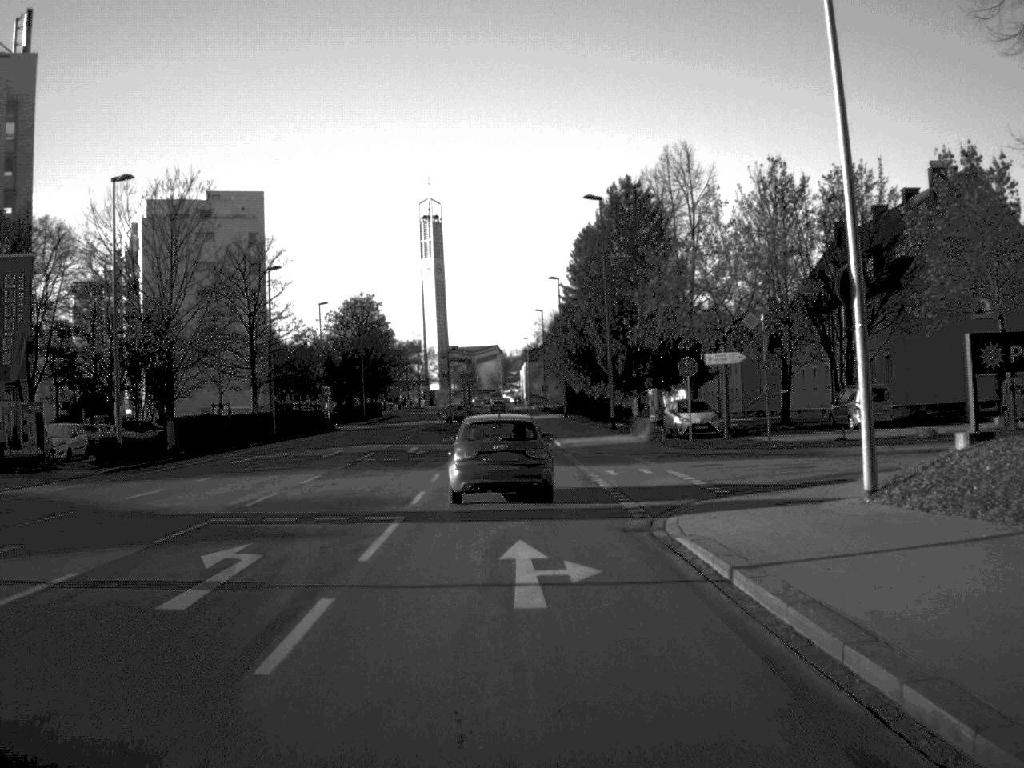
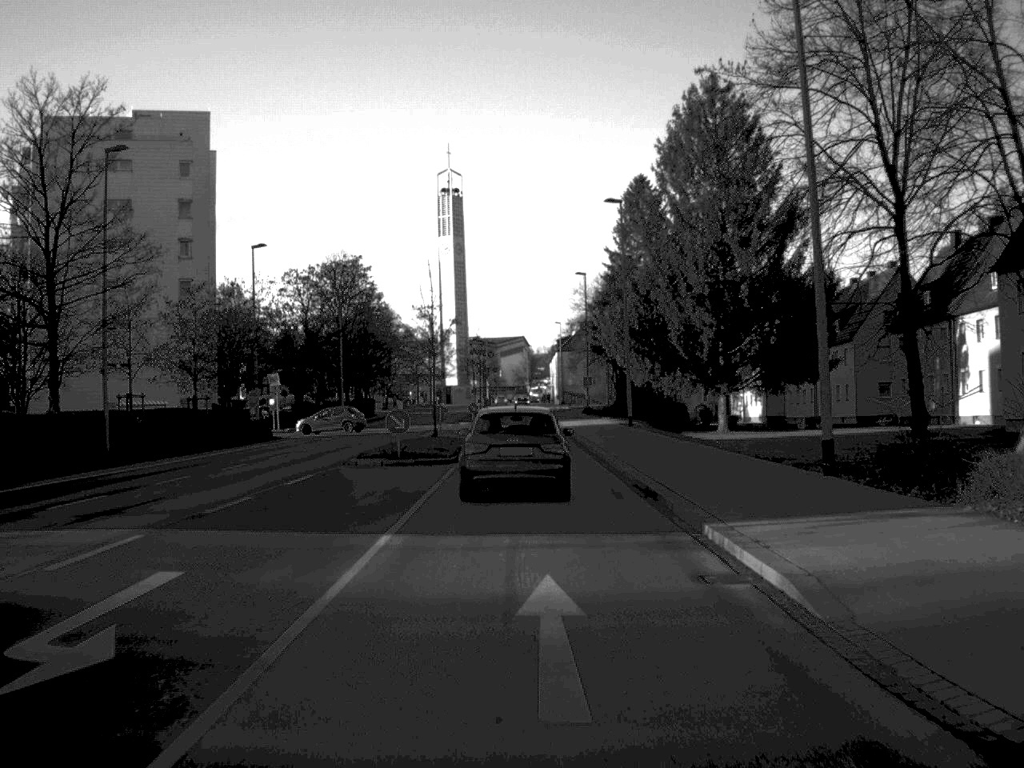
(-0.6, +35.3) m; -1°
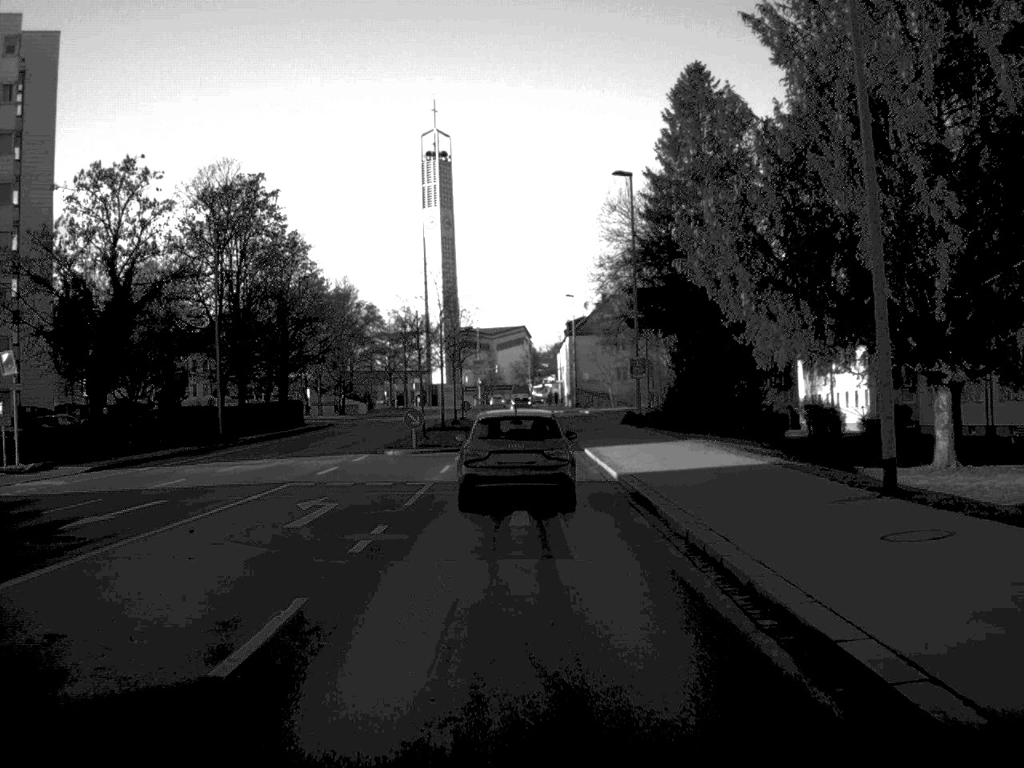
(0.0, +41.5) m; 0°
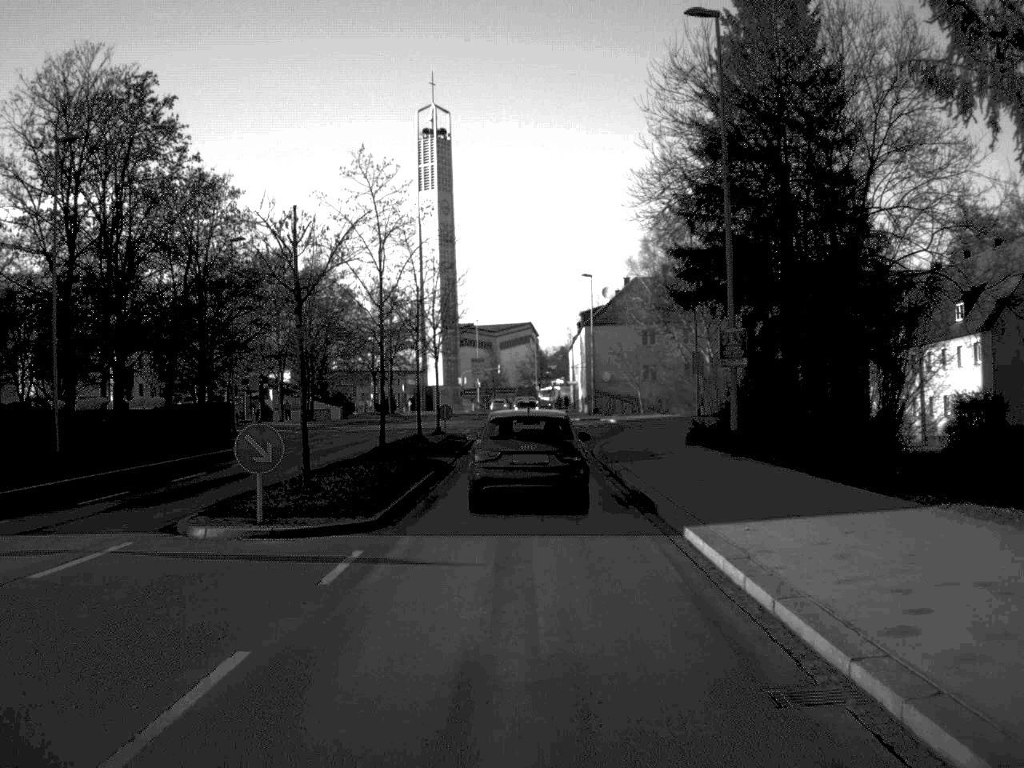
(-0.1, +22.4) m; 0°
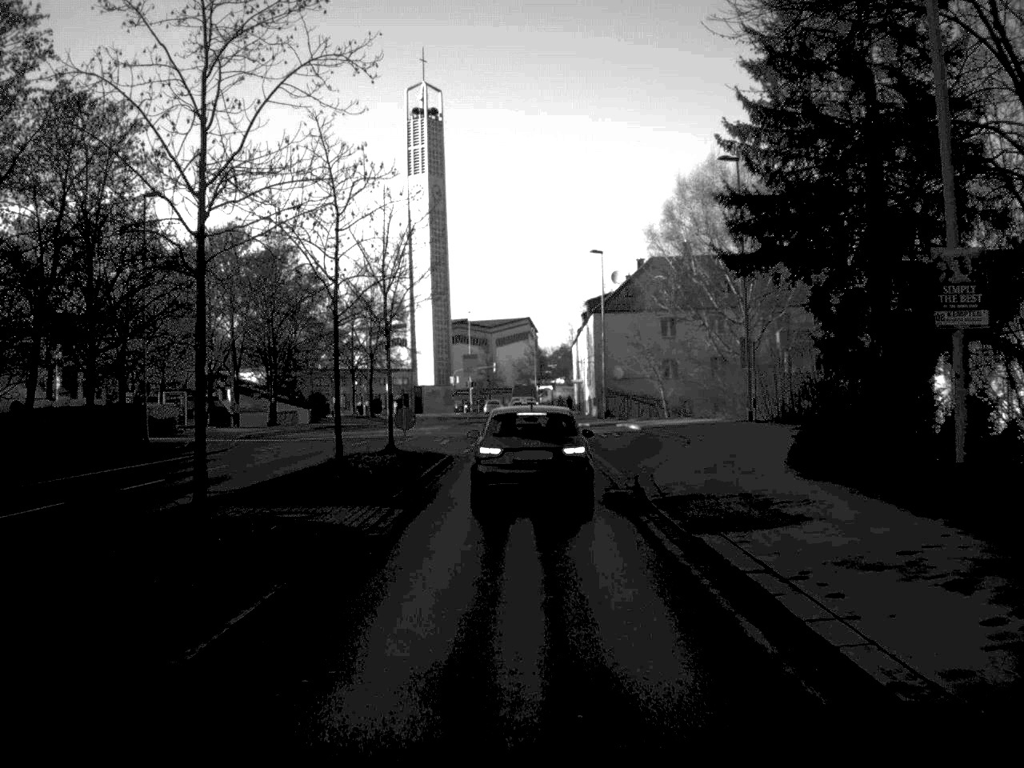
(0.0, +15.3) m; 0°
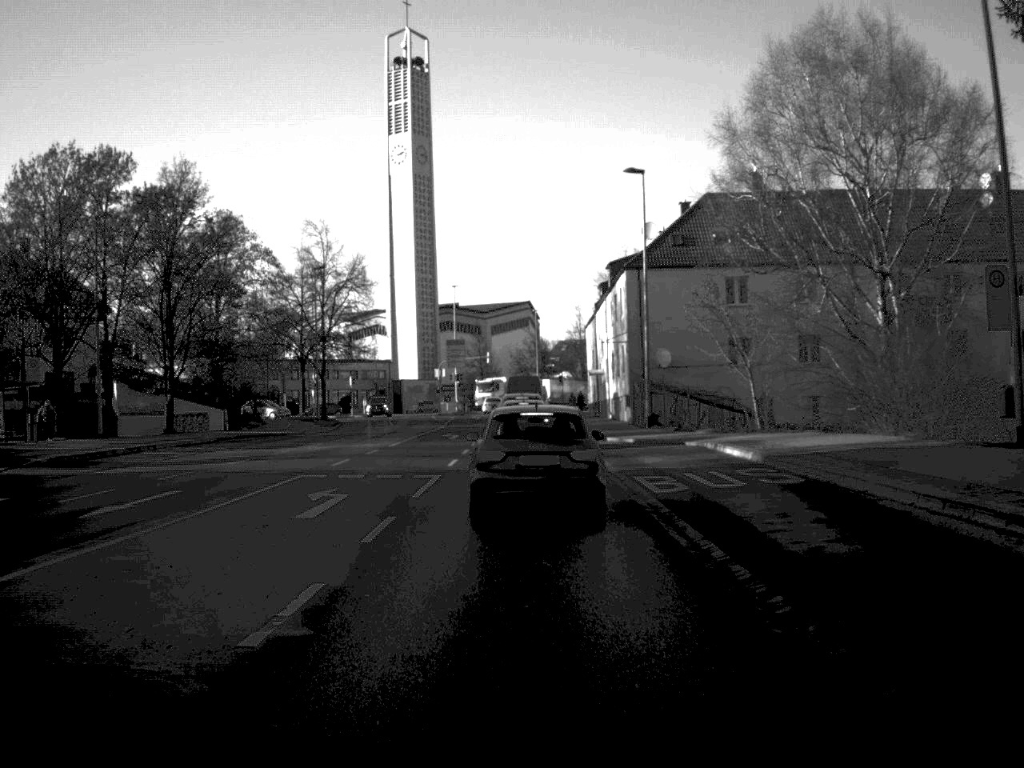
(-0.1, +27.1) m; 0°
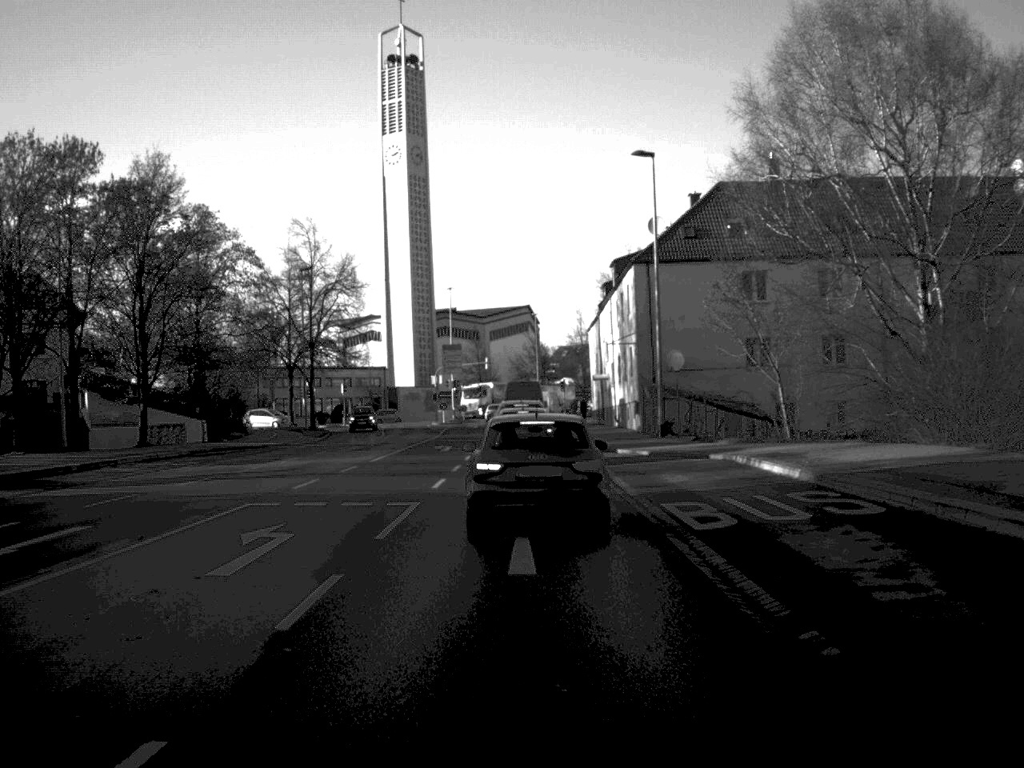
(0.0, +4.7) m; 0°
